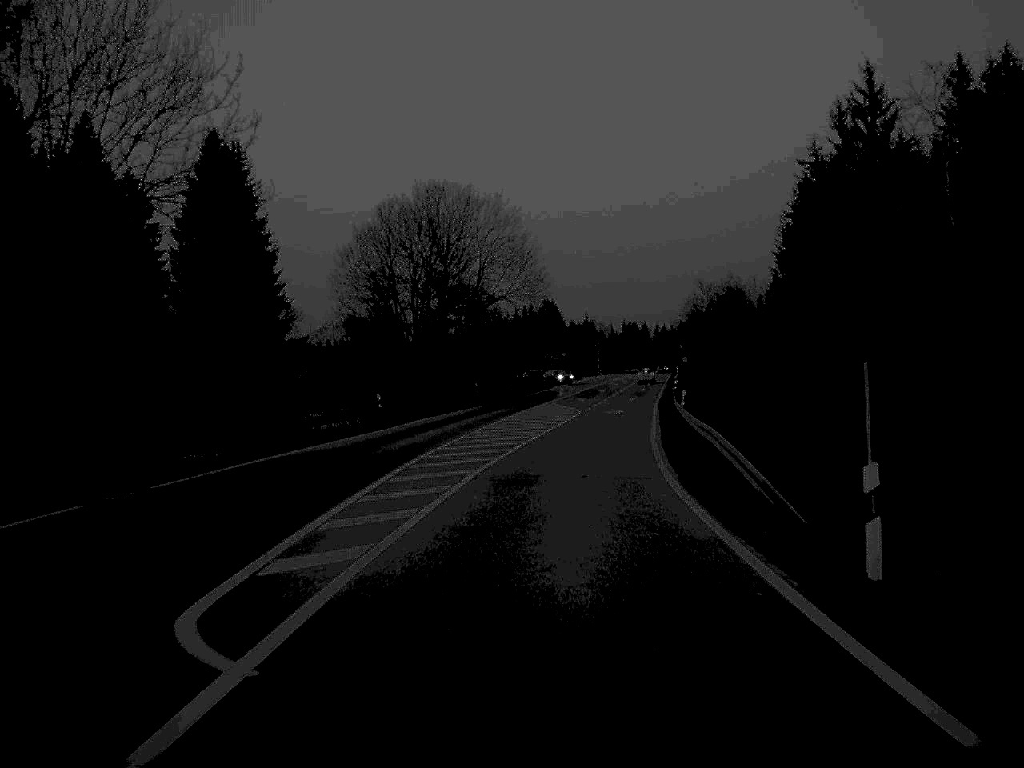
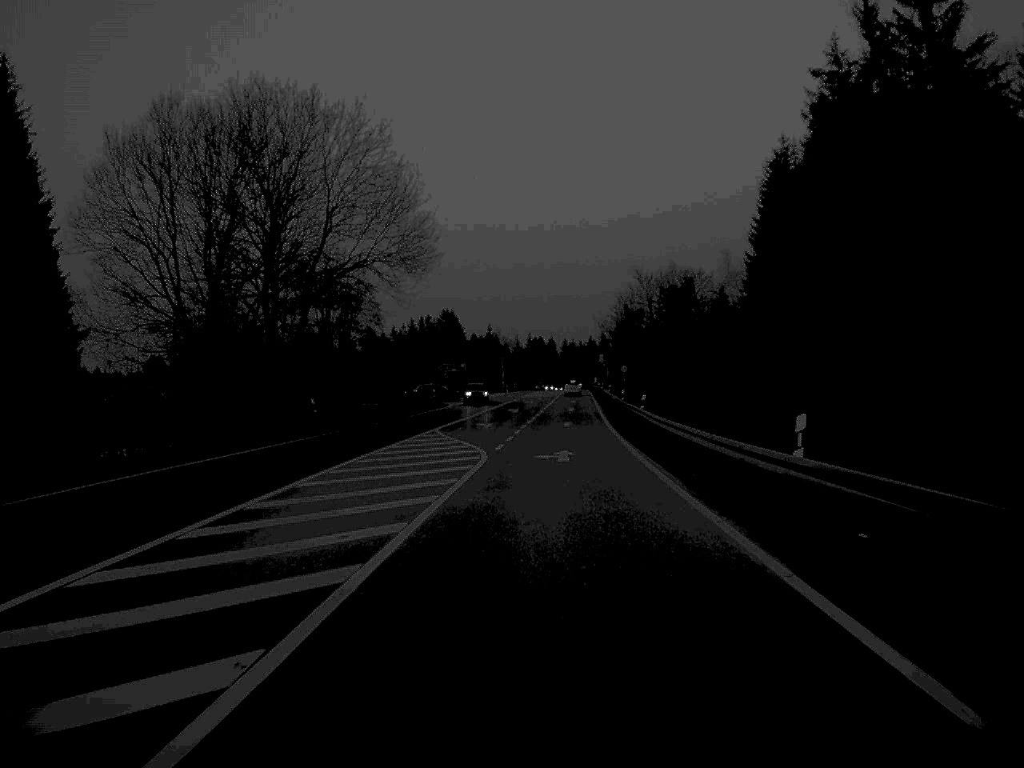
(+1.3, +33.2) m; +4°
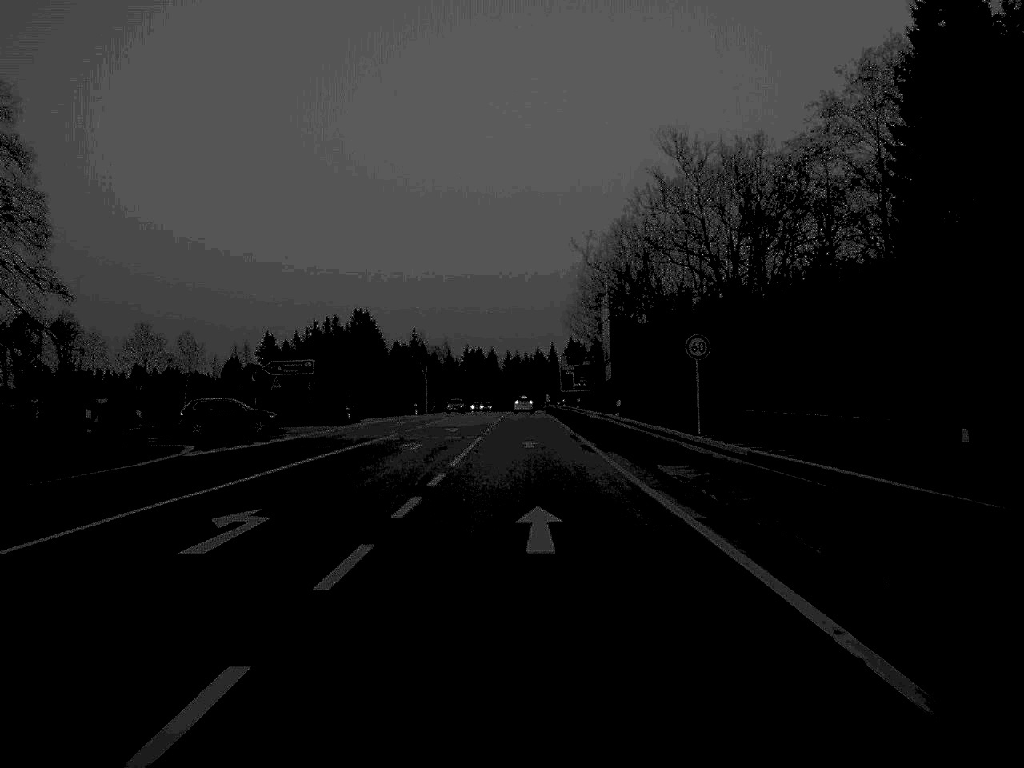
(+2.0, +66.5) m; +3°
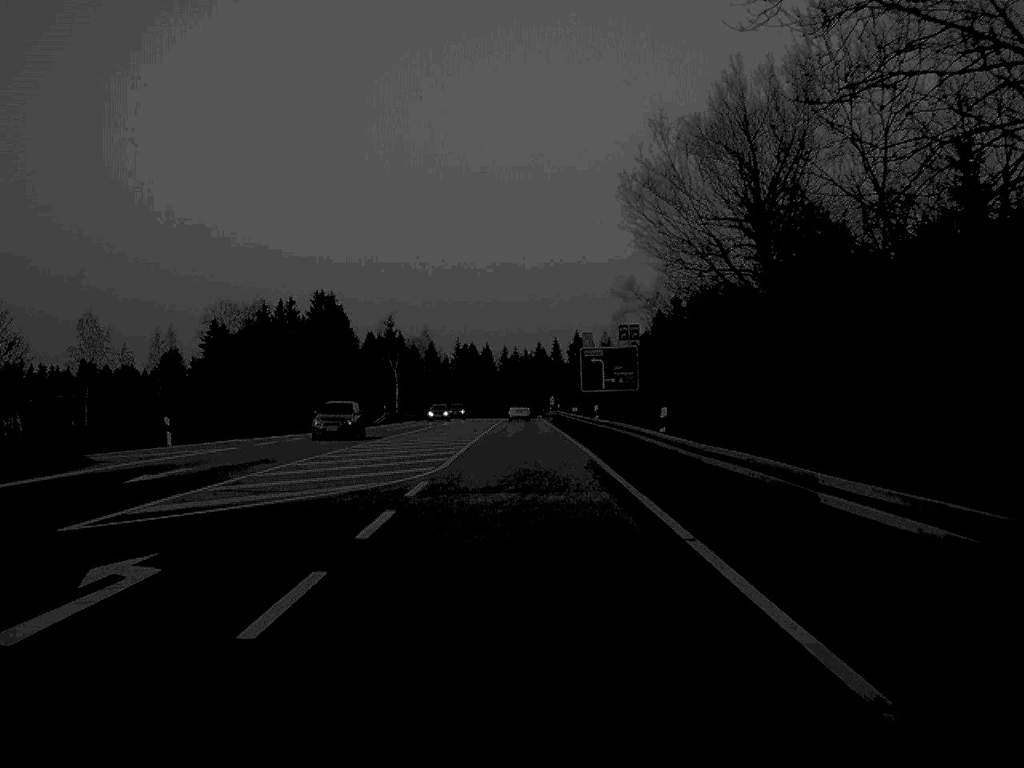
(+0.1, +48.4) m; 0°
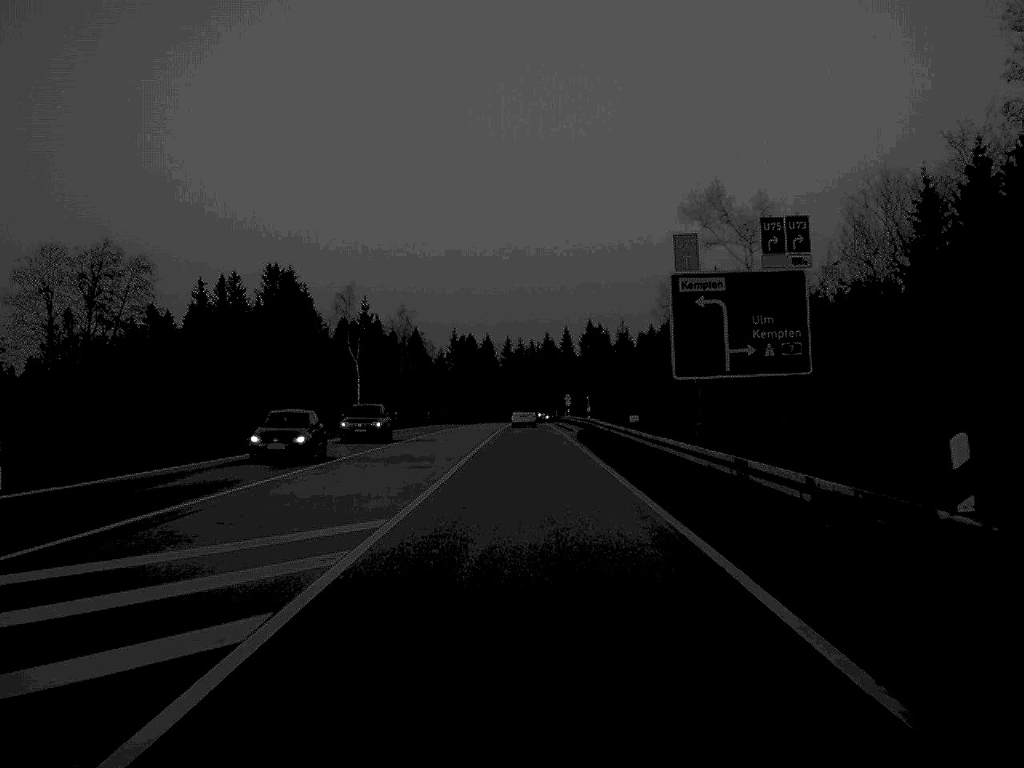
(-0.1, +43.6) m; 0°
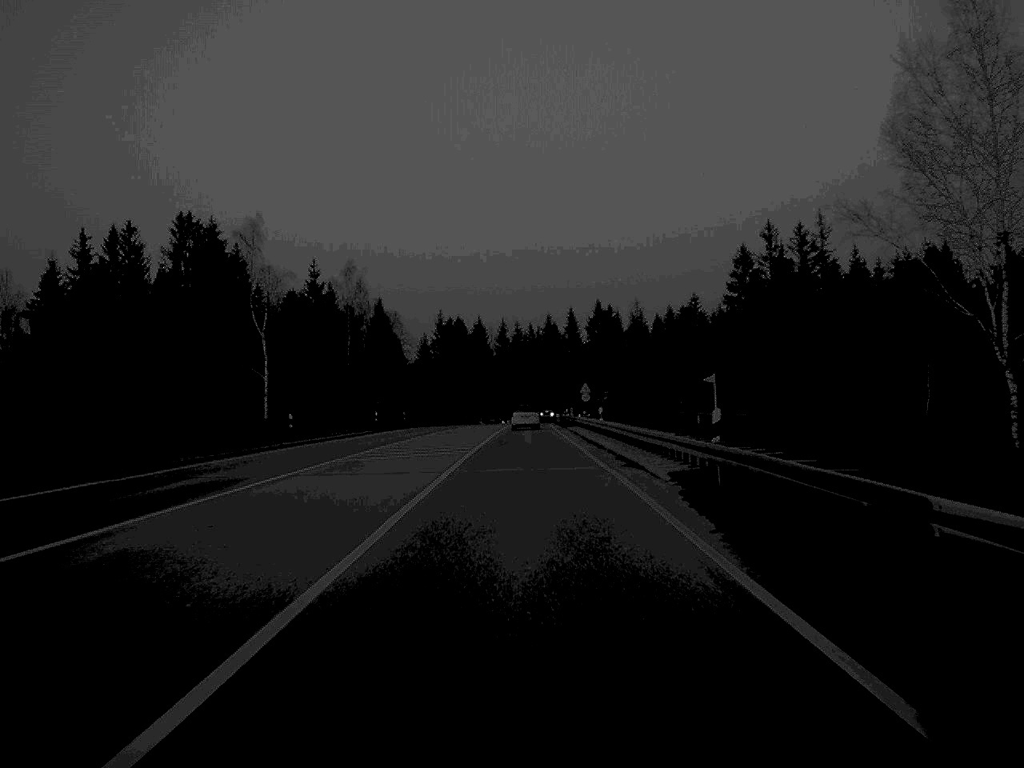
(+0.1, +43.6) m; 0°
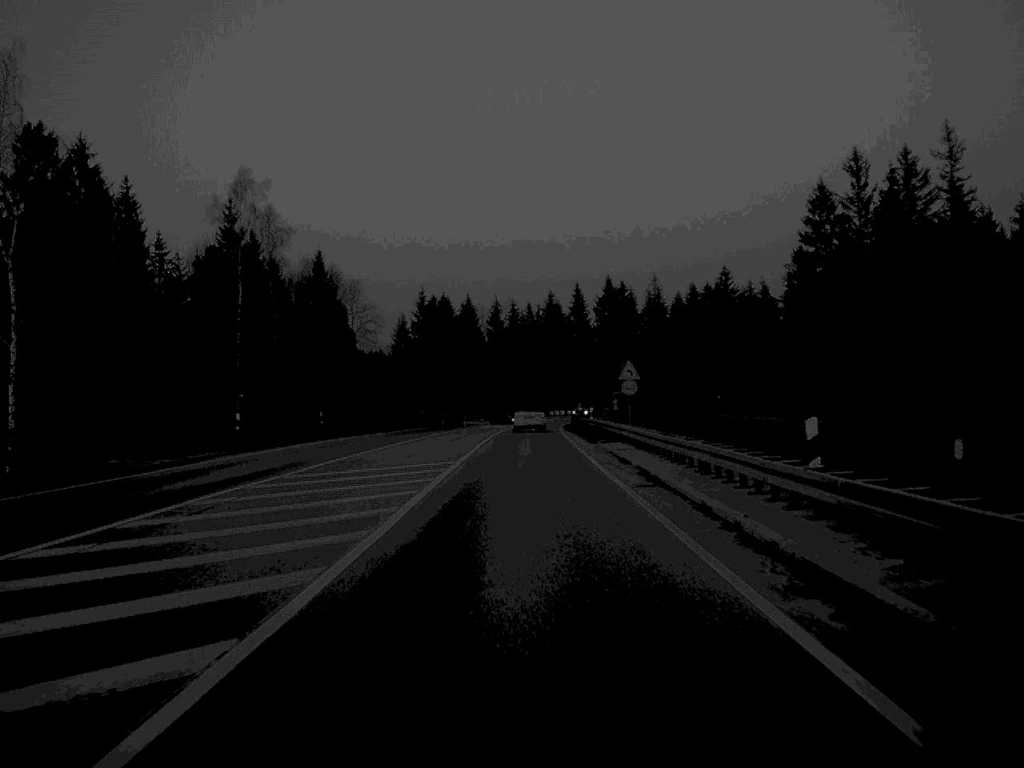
(0.0, +40.5) m; 0°
